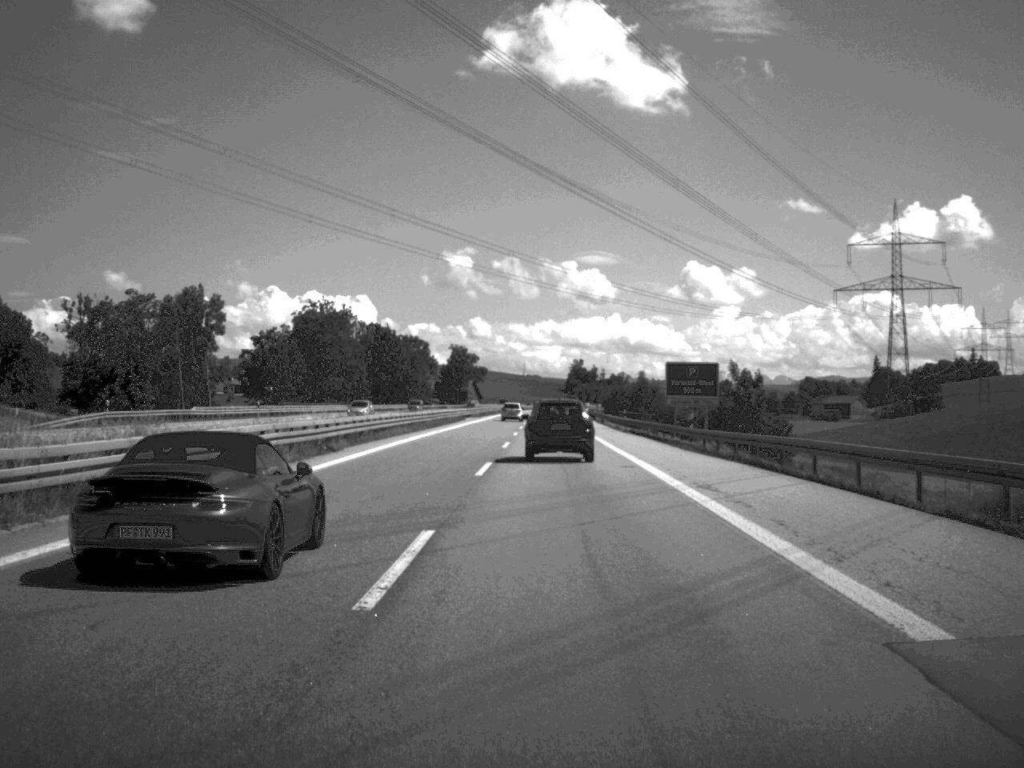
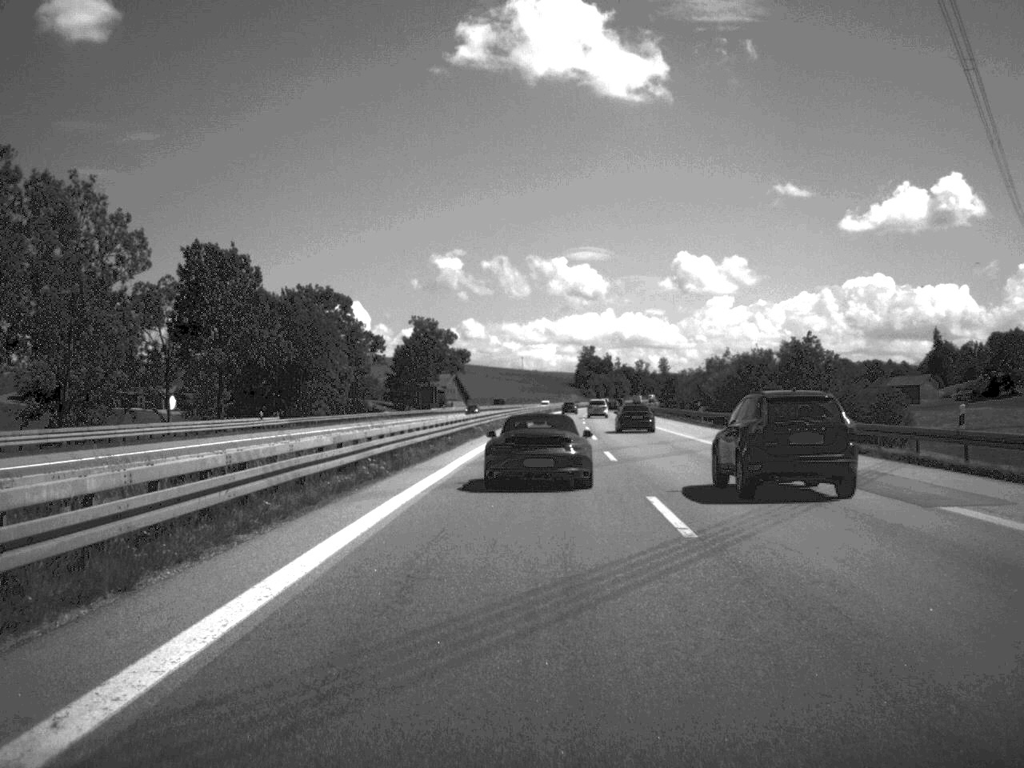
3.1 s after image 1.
(-1.6, +119.3) m; 0°
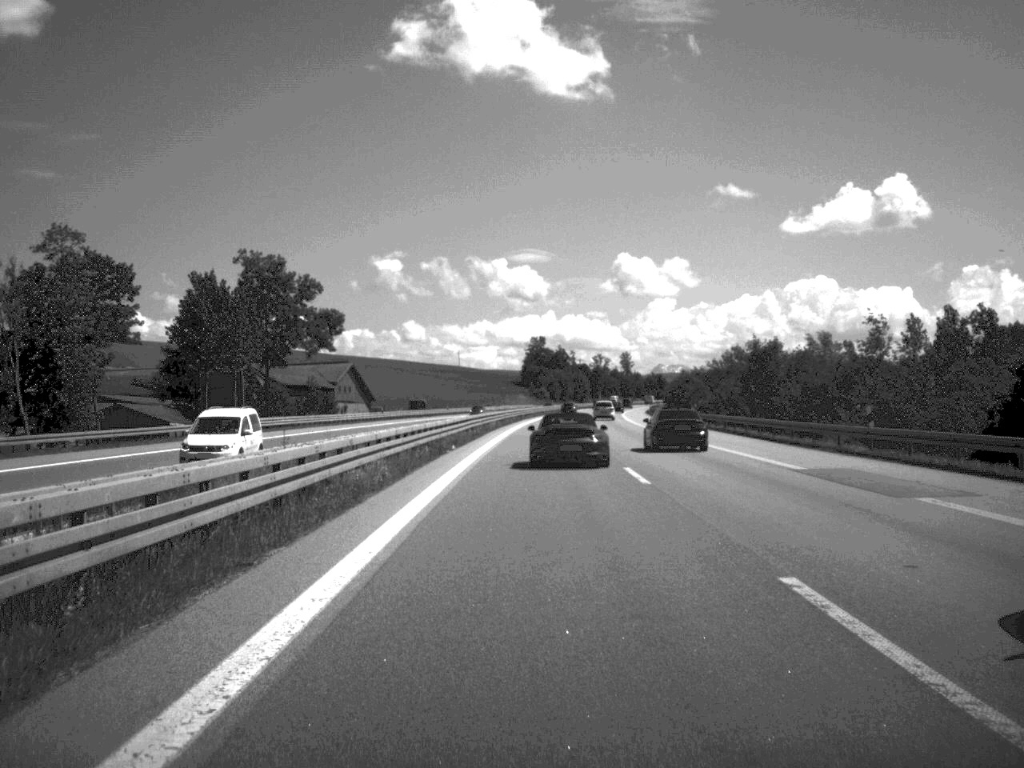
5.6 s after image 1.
(+2.1, +98.0) m; +2°
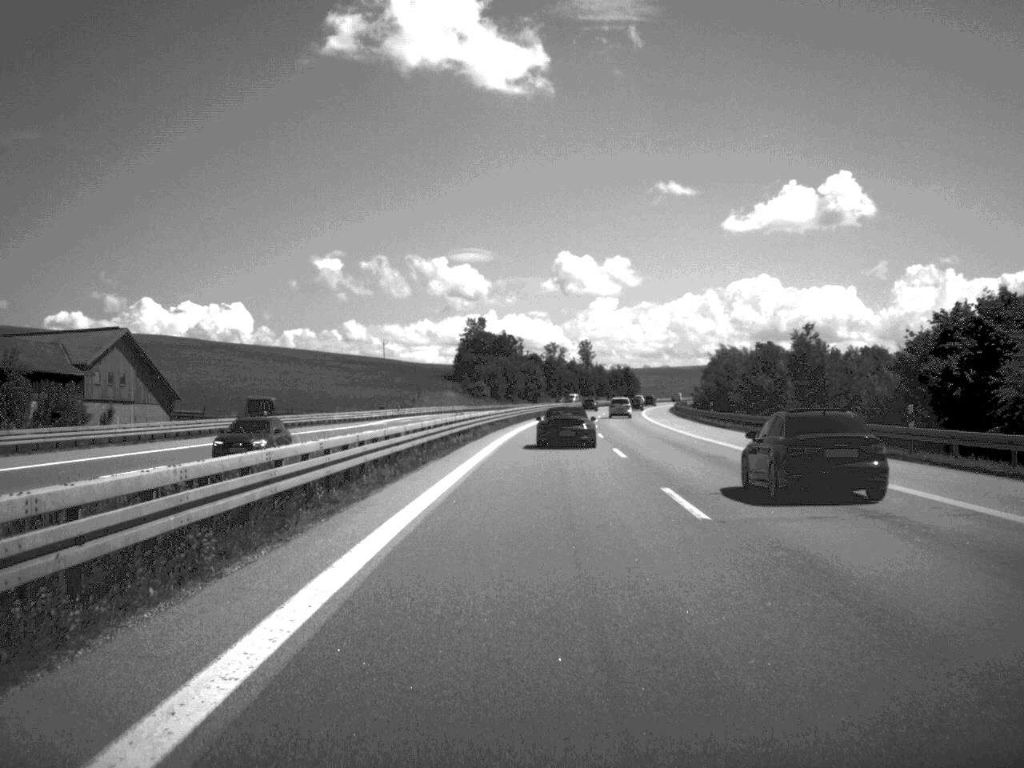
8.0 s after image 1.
(+1.9, +98.4) m; +2°
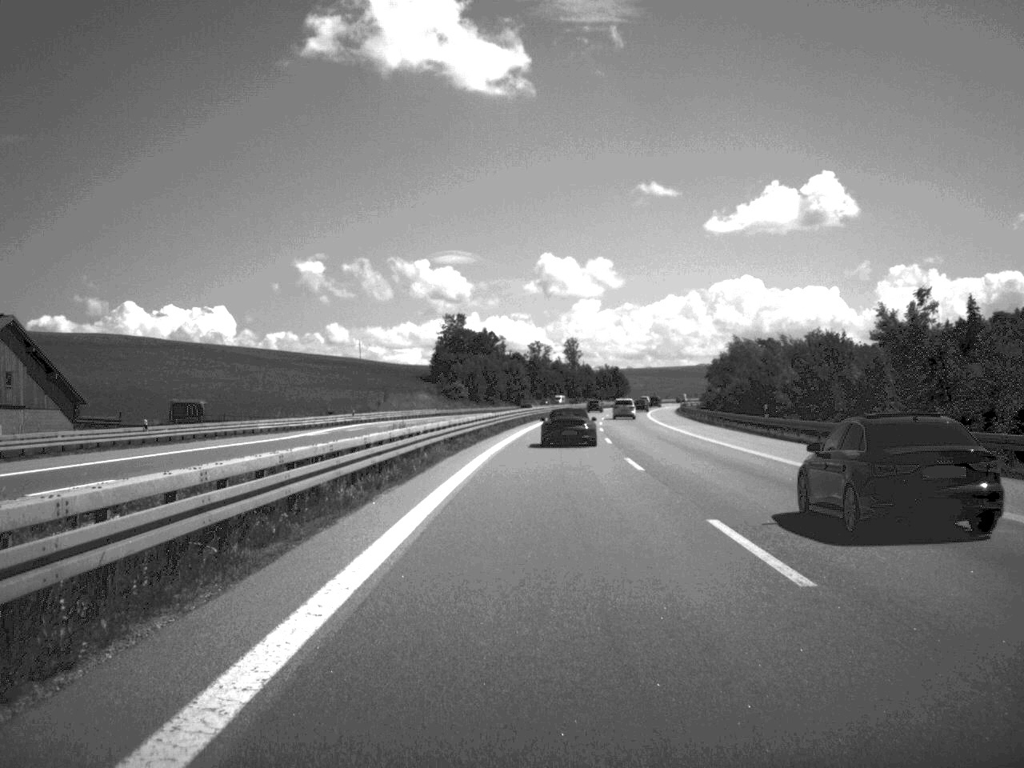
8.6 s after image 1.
(+0.1, +23.3) m; +1°
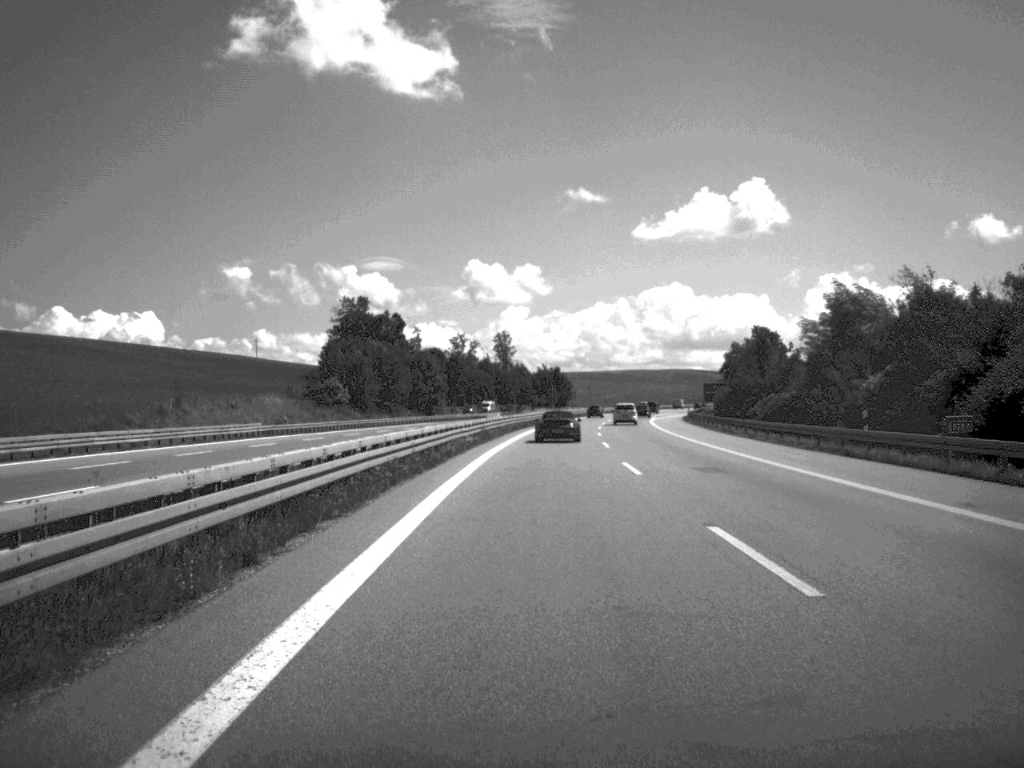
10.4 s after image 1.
(+1.9, +71.3) m; +3°
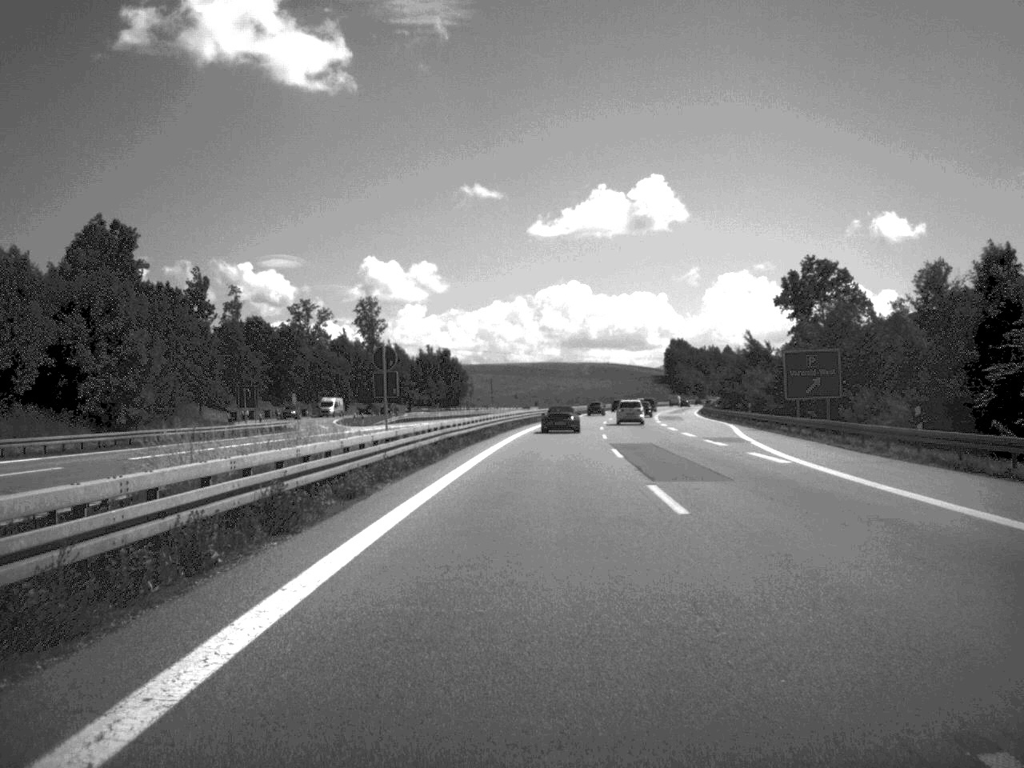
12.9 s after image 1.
(+4.0, +99.7) m; +4°
